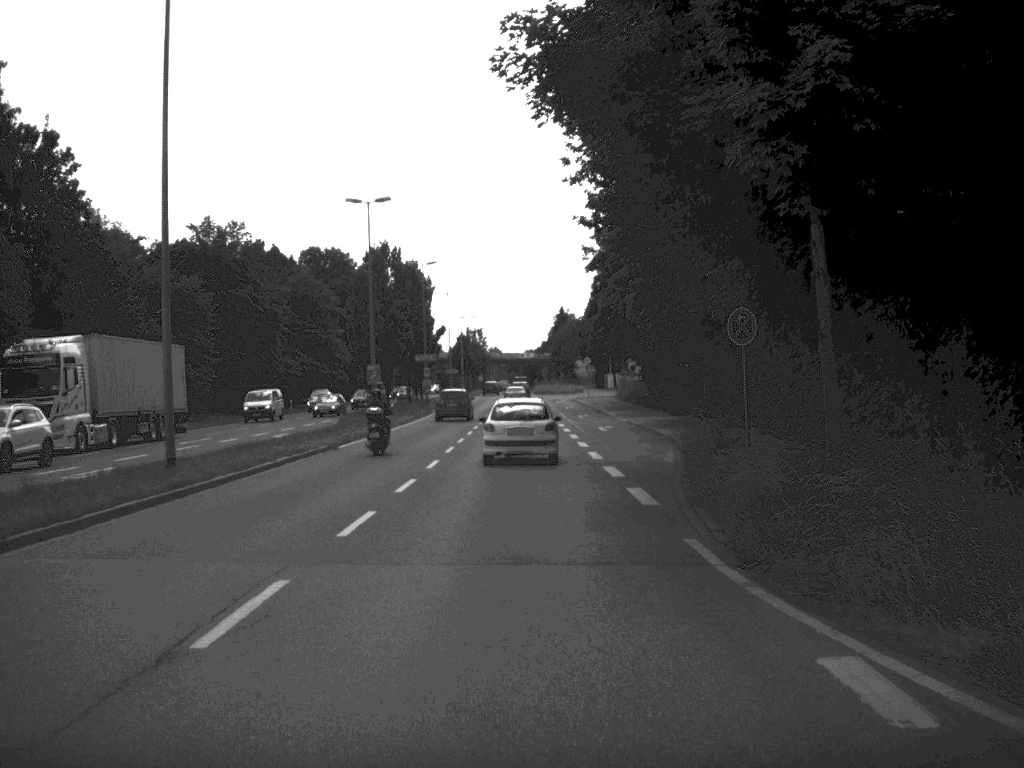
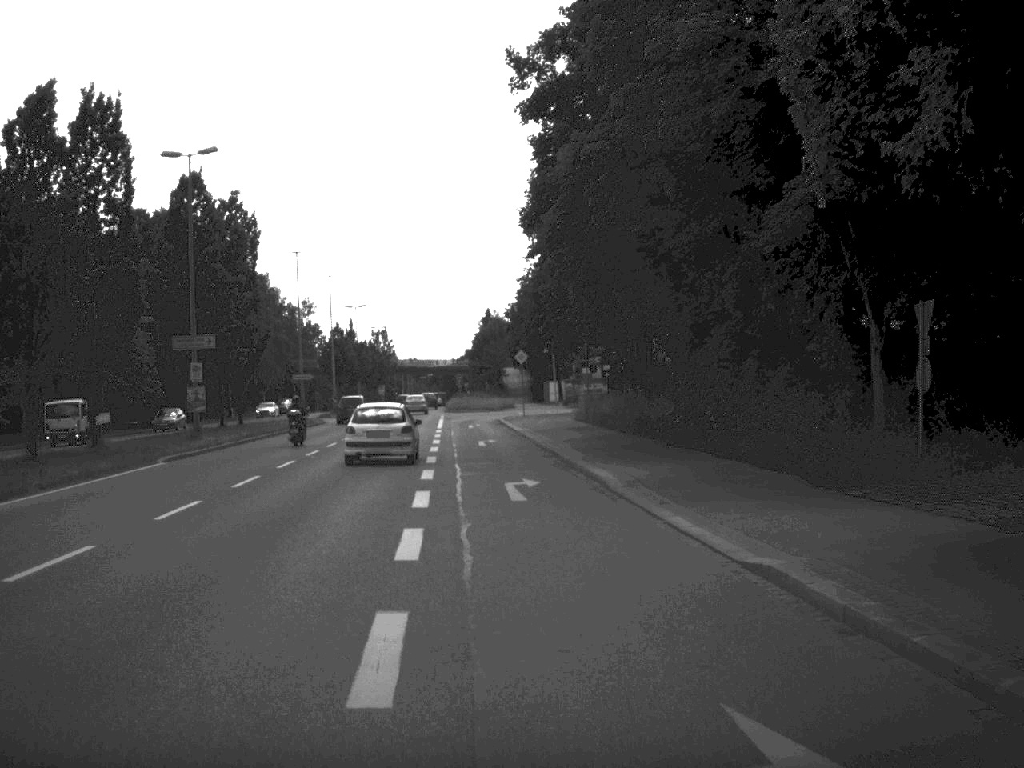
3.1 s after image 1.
(+1.7, +46.3) m; +3°
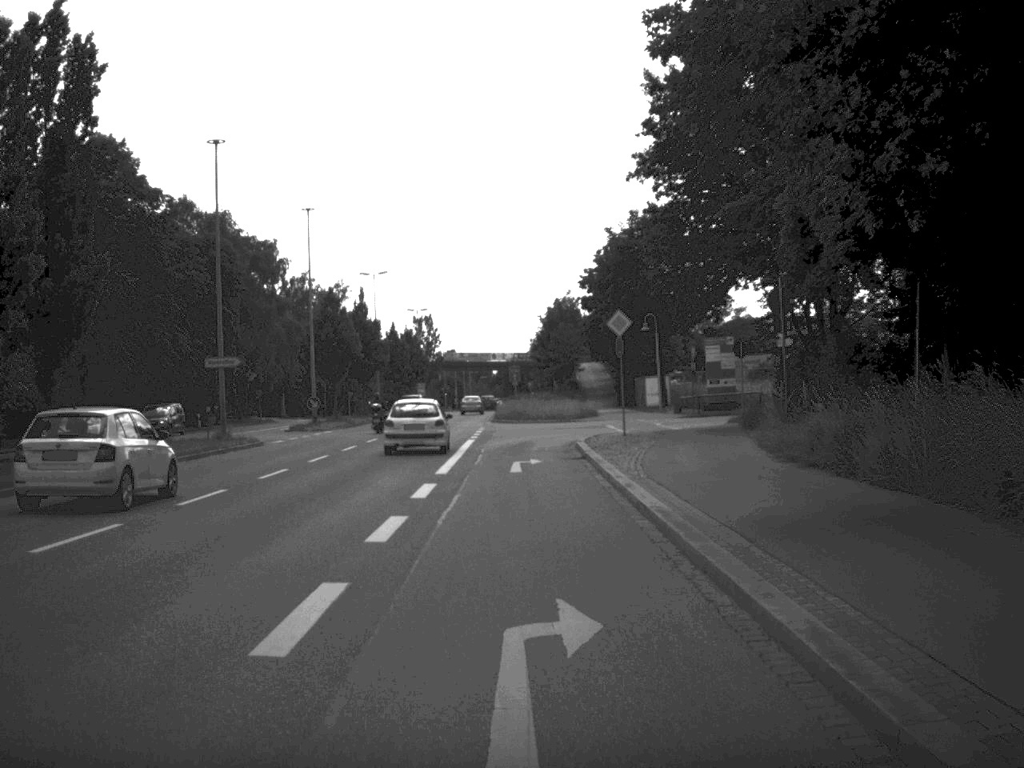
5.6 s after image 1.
(-1.0, +34.1) m; -3°
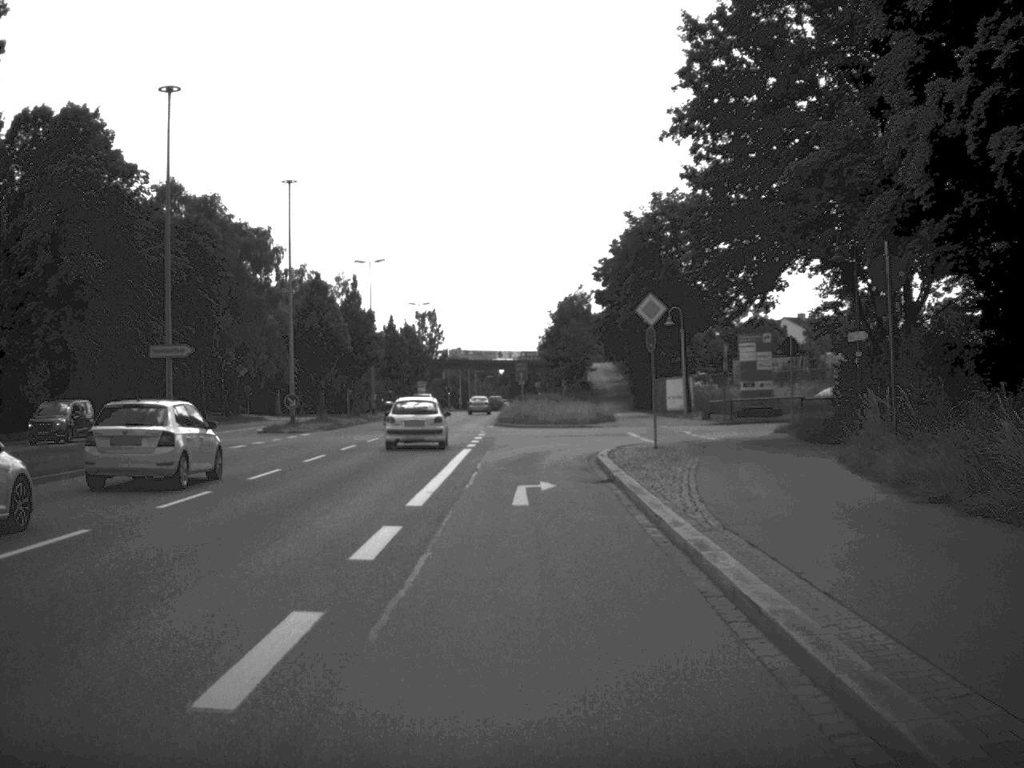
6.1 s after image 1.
(0.0, +7.3) m; 0°
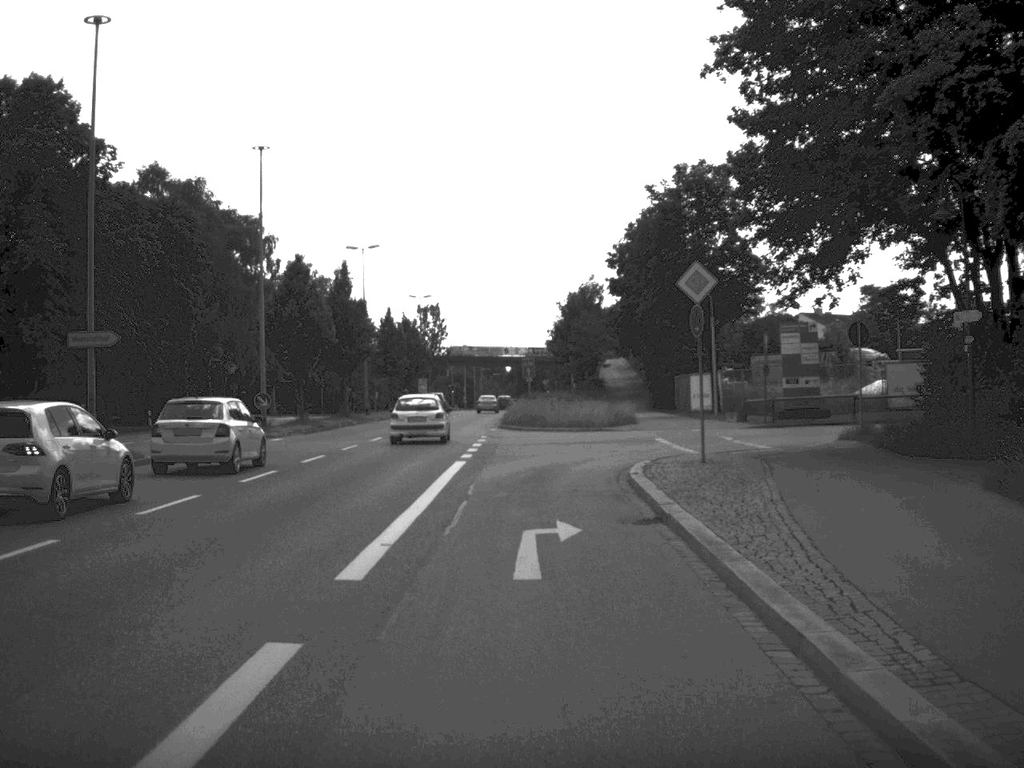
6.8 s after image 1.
(0.0, +7.1) m; 0°
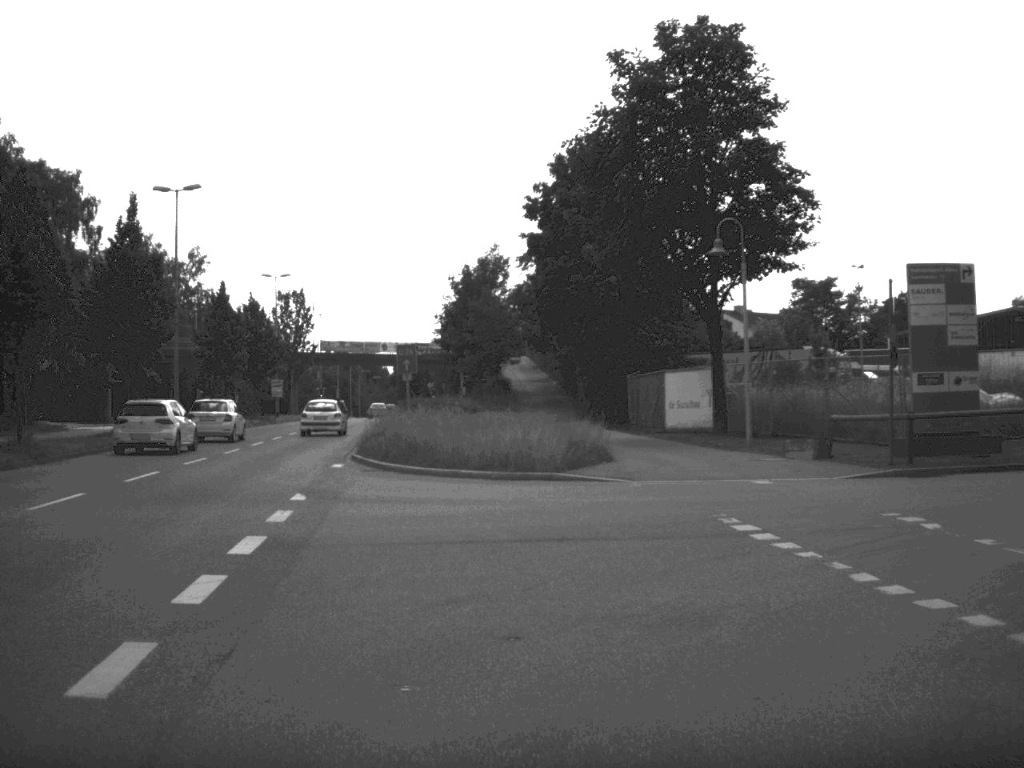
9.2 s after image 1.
(+0.1, +22.8) m; +5°
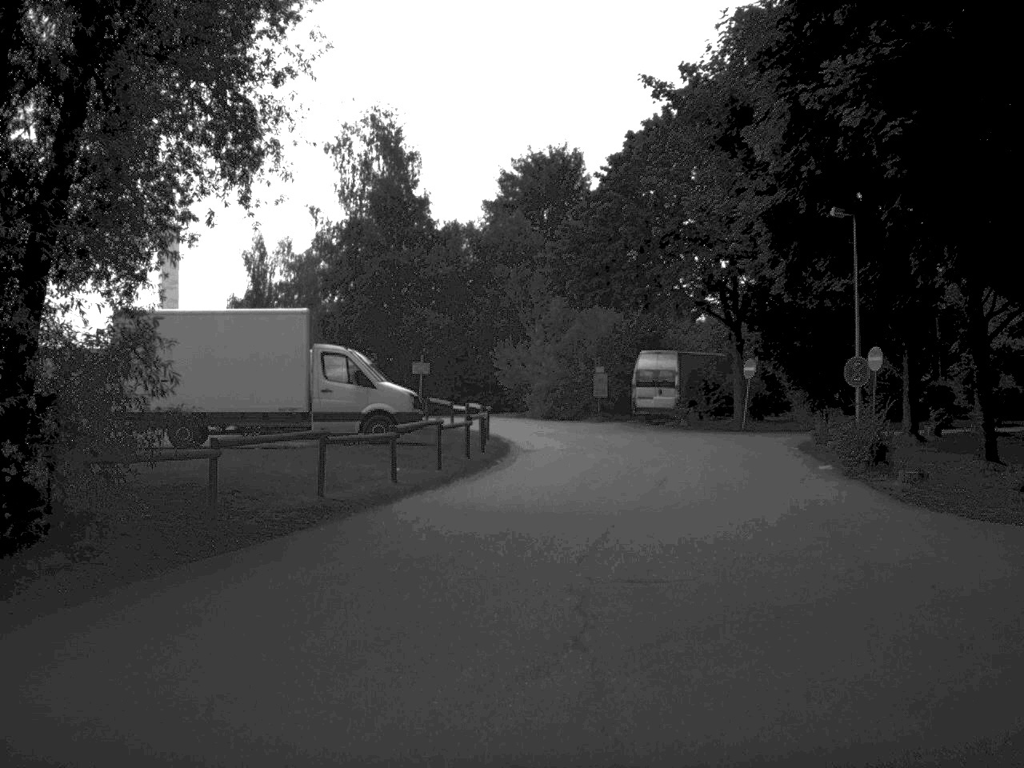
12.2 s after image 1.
(+10.4, +14.4) m; +71°
